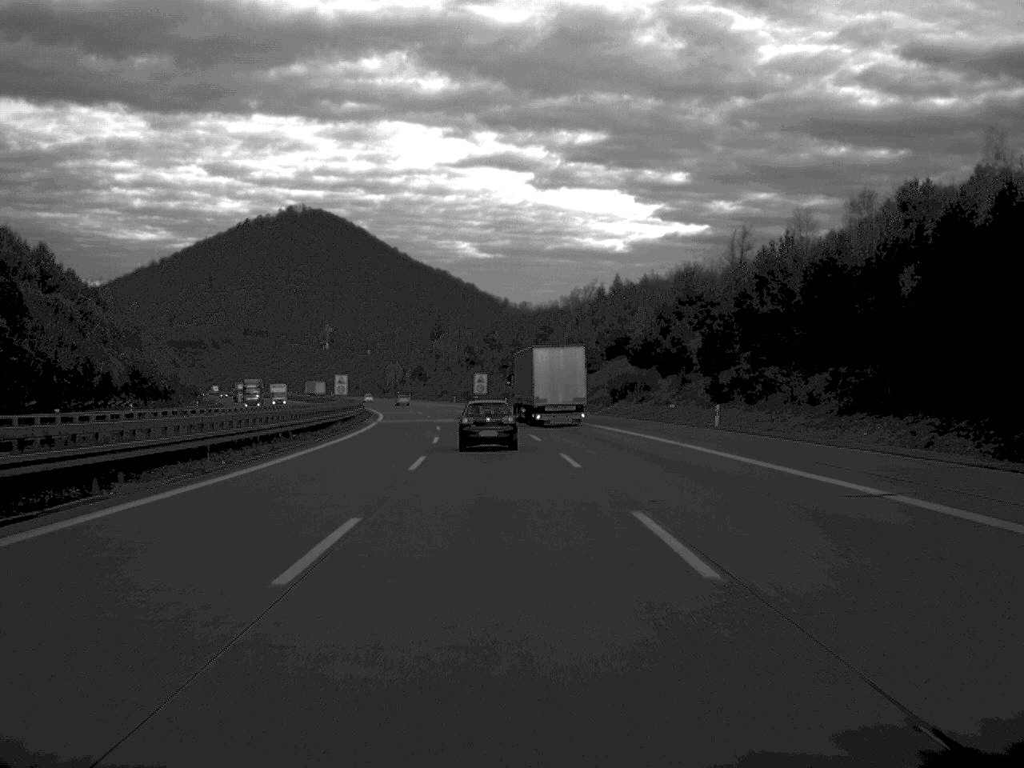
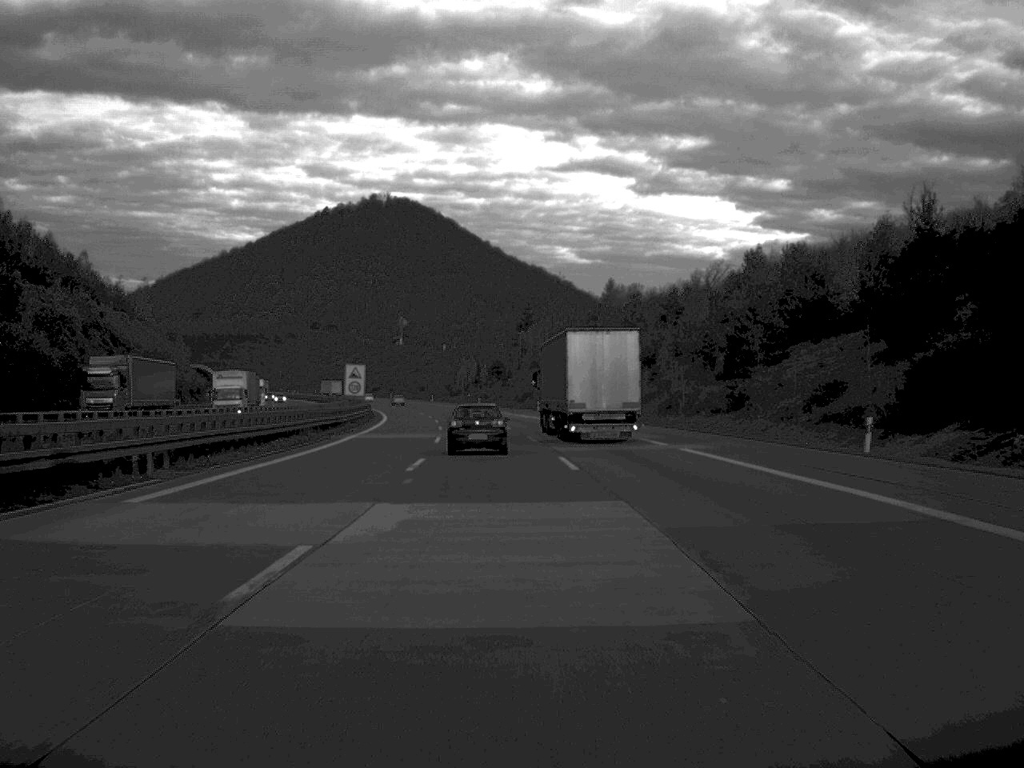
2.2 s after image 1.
(-2.6, +70.3) m; -4°
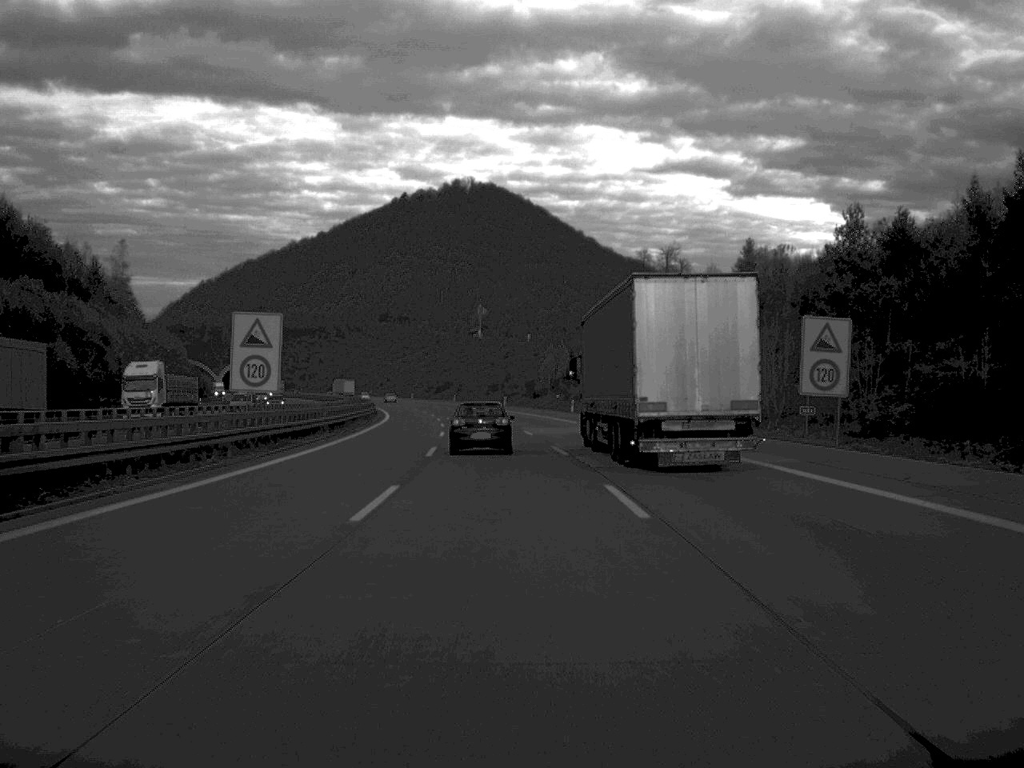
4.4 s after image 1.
(-2.6, +71.2) m; -4°
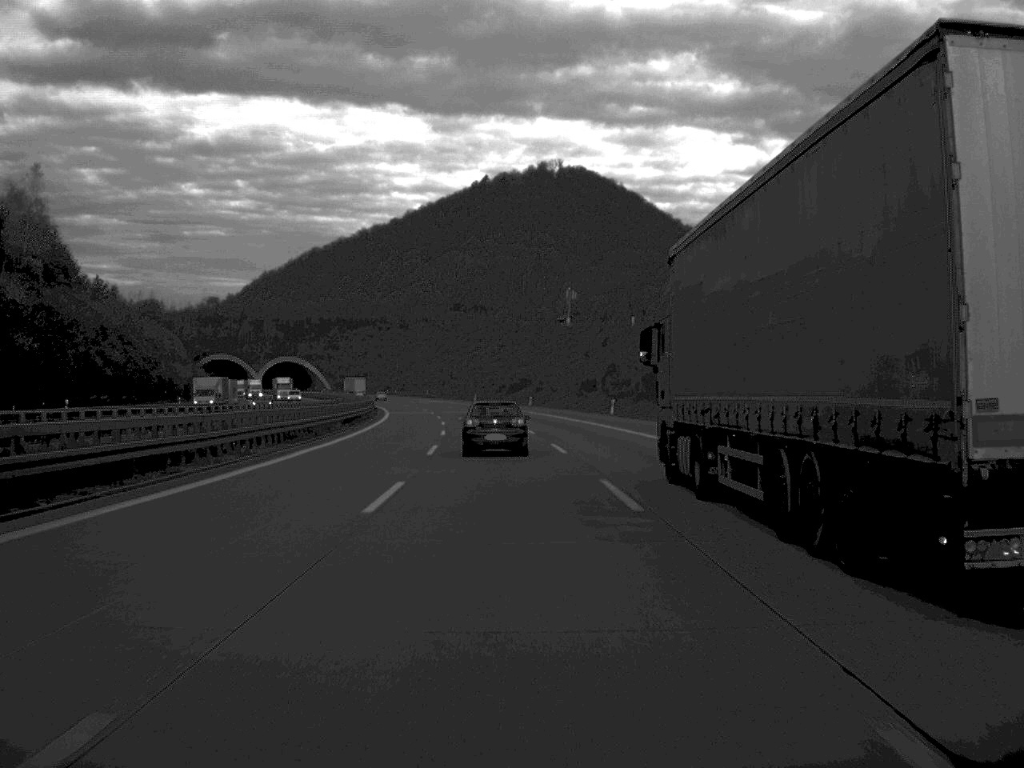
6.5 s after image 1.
(-2.4, +69.7) m; -4°
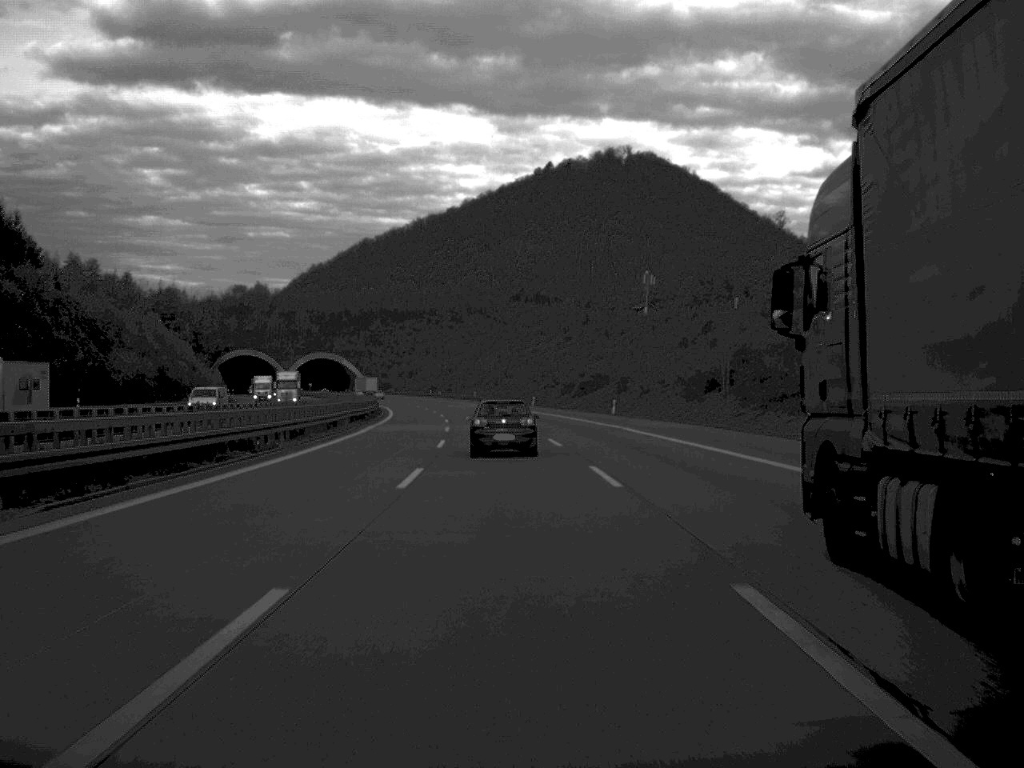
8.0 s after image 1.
(-1.2, +47.7) m; -3°
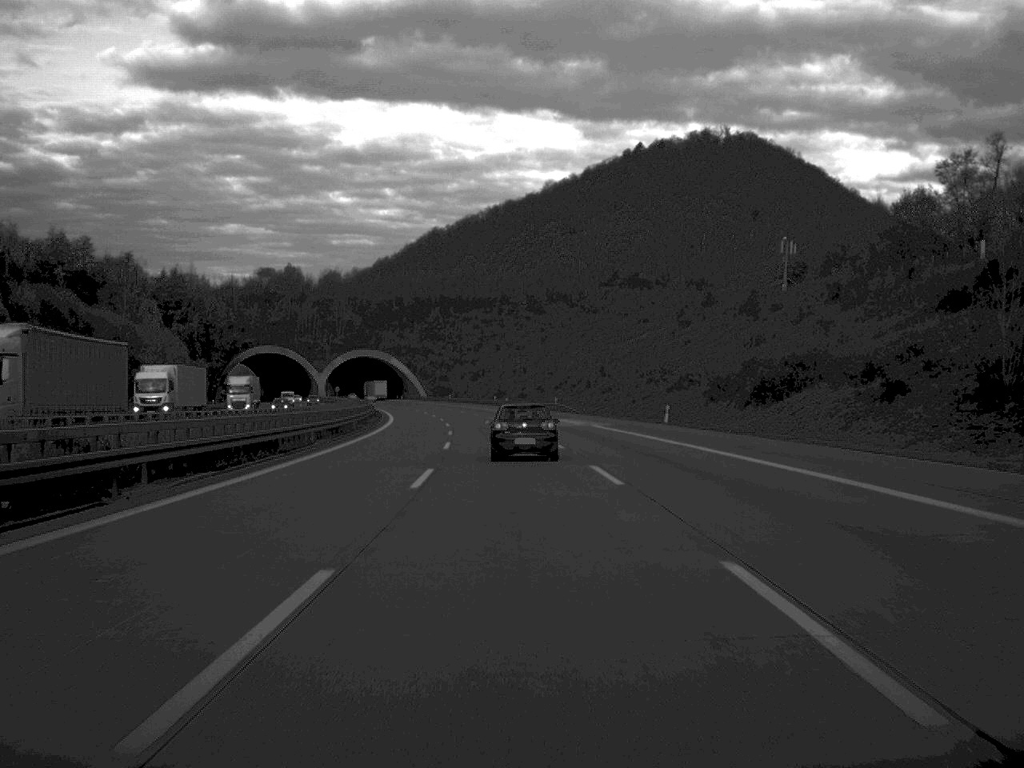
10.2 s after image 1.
(-2.3, +67.8) m; -4°
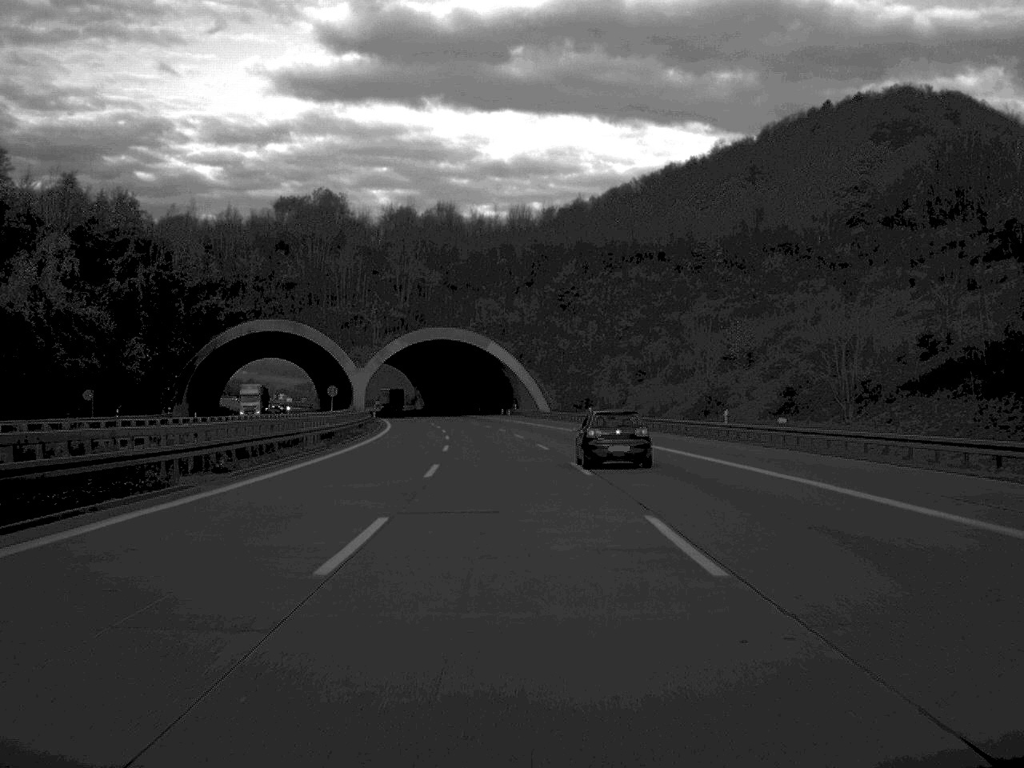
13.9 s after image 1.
(-6.3, +114.9) m; -6°
